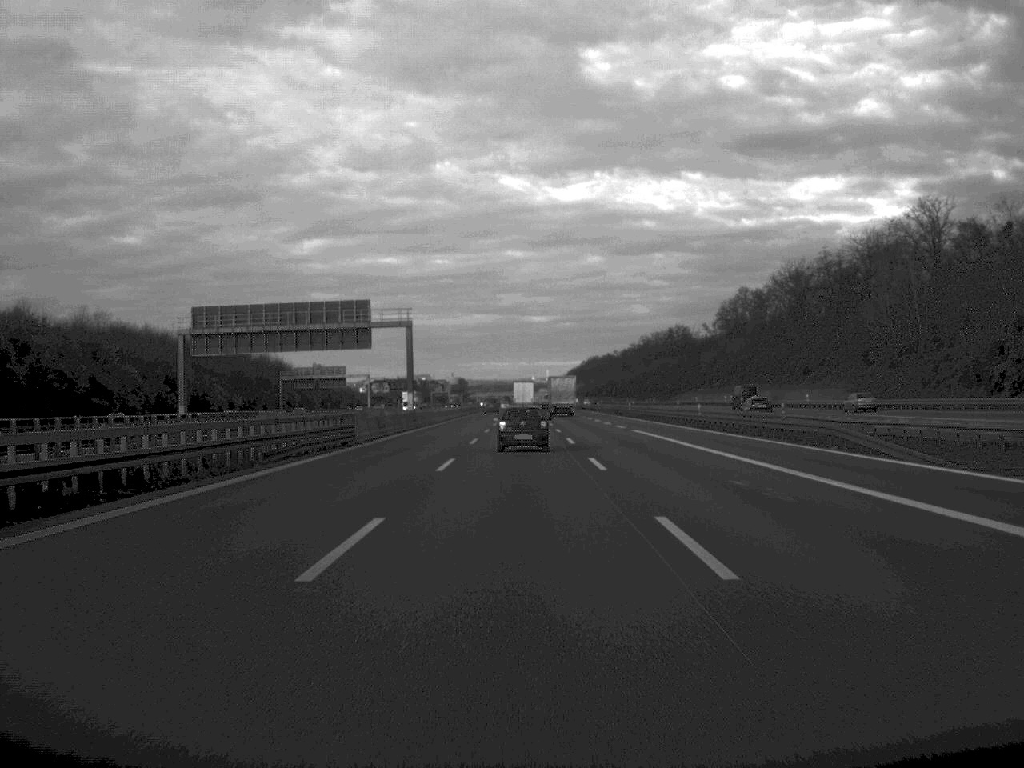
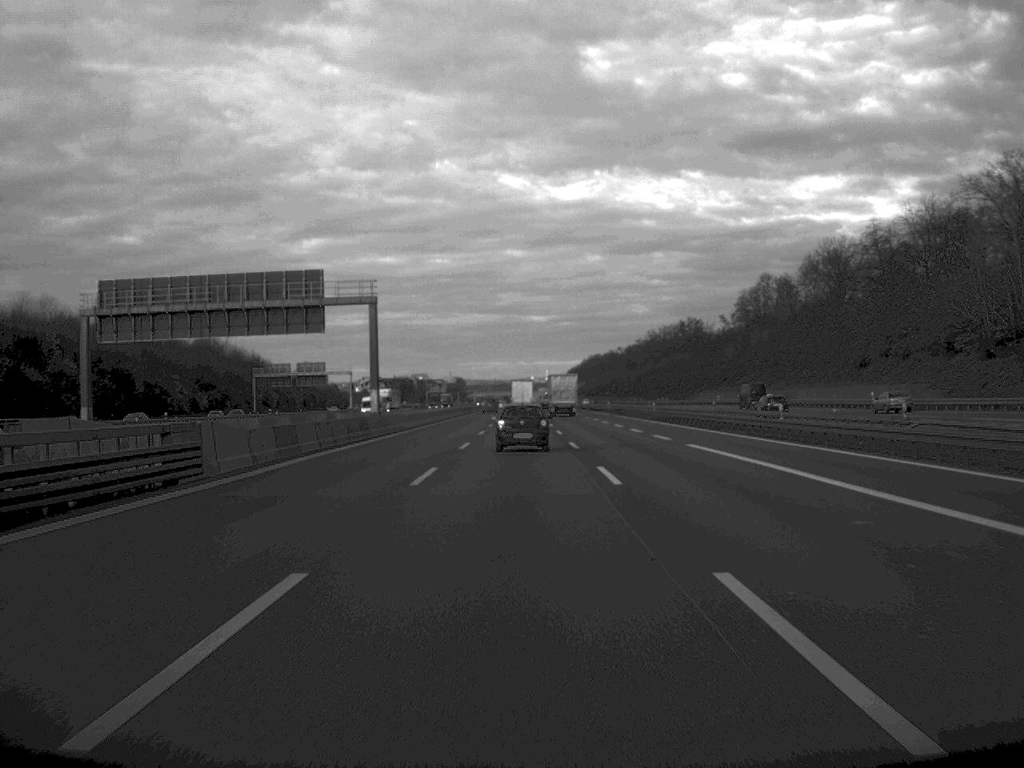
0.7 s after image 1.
(0.0, +22.8) m; 0°
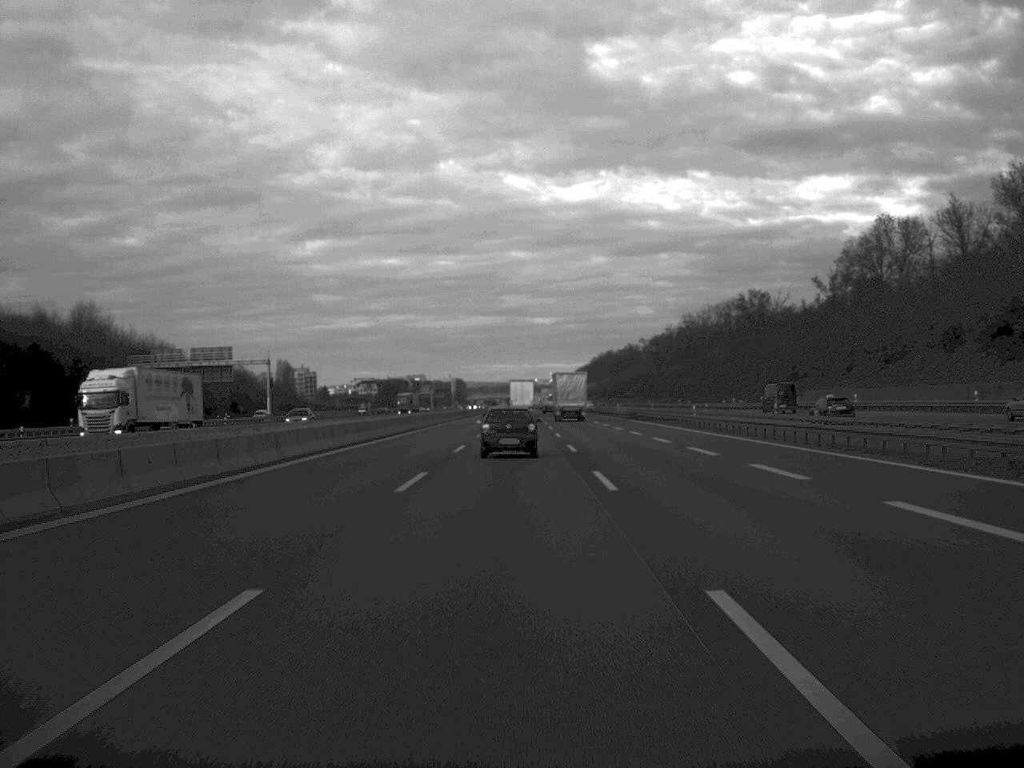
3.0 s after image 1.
(0.0, +72.9) m; 0°
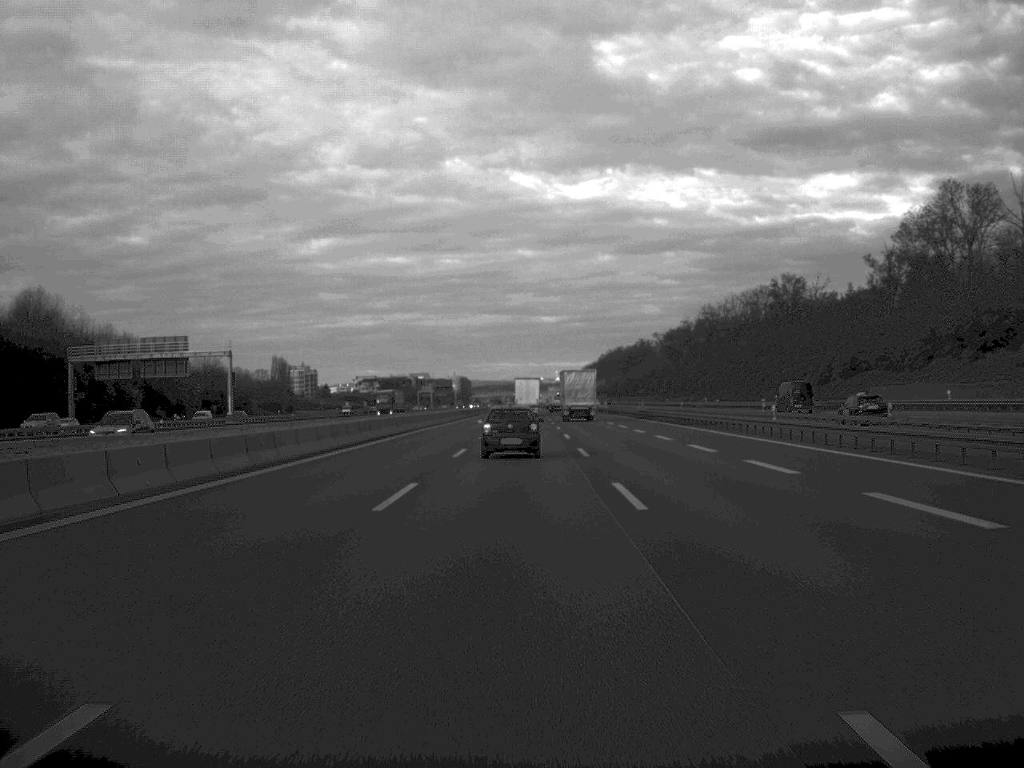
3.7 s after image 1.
(-0.1, +22.3) m; 0°
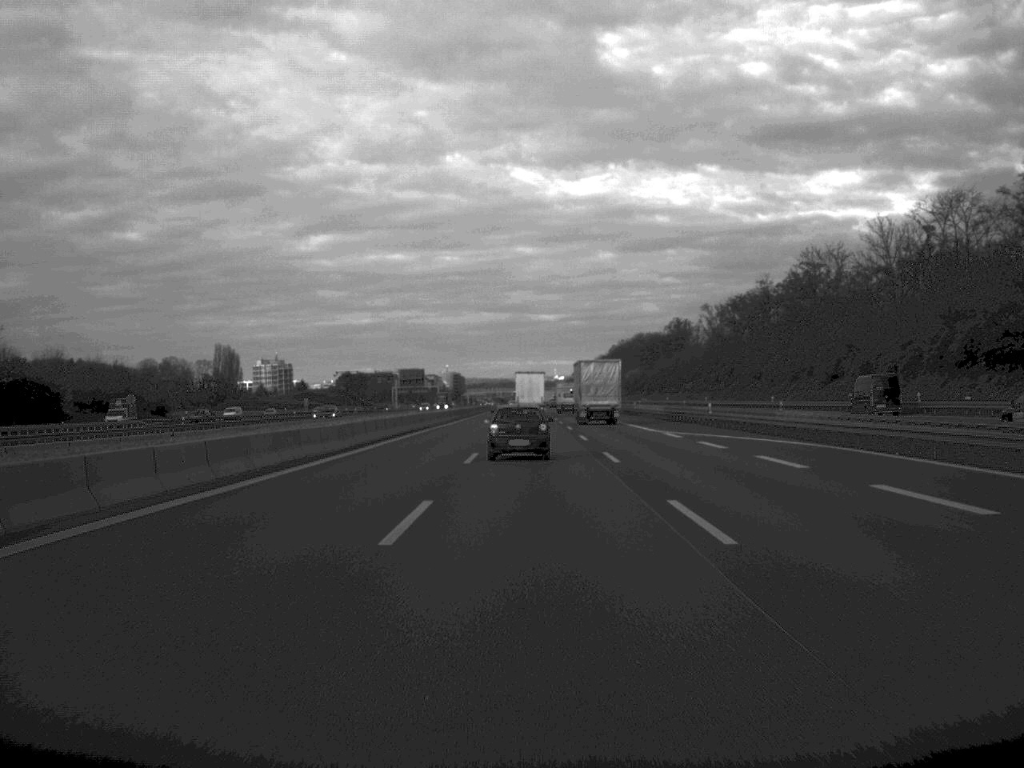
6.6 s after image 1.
(-0.2, +93.4) m; 0°
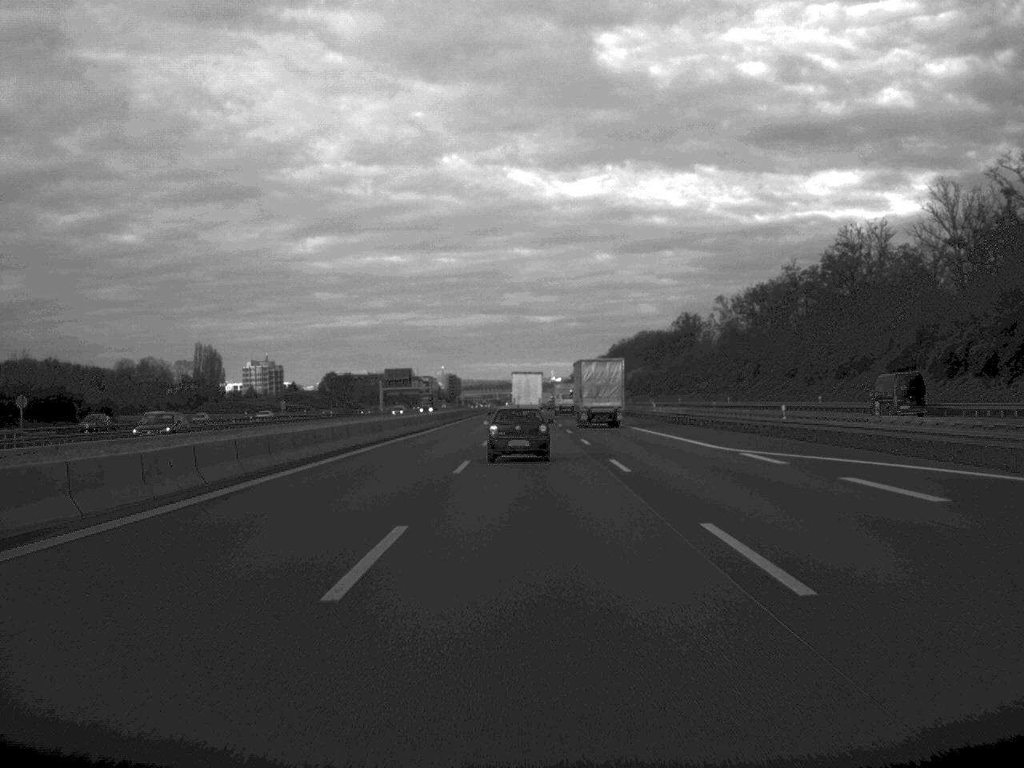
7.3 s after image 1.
(0.0, +21.9) m; 0°
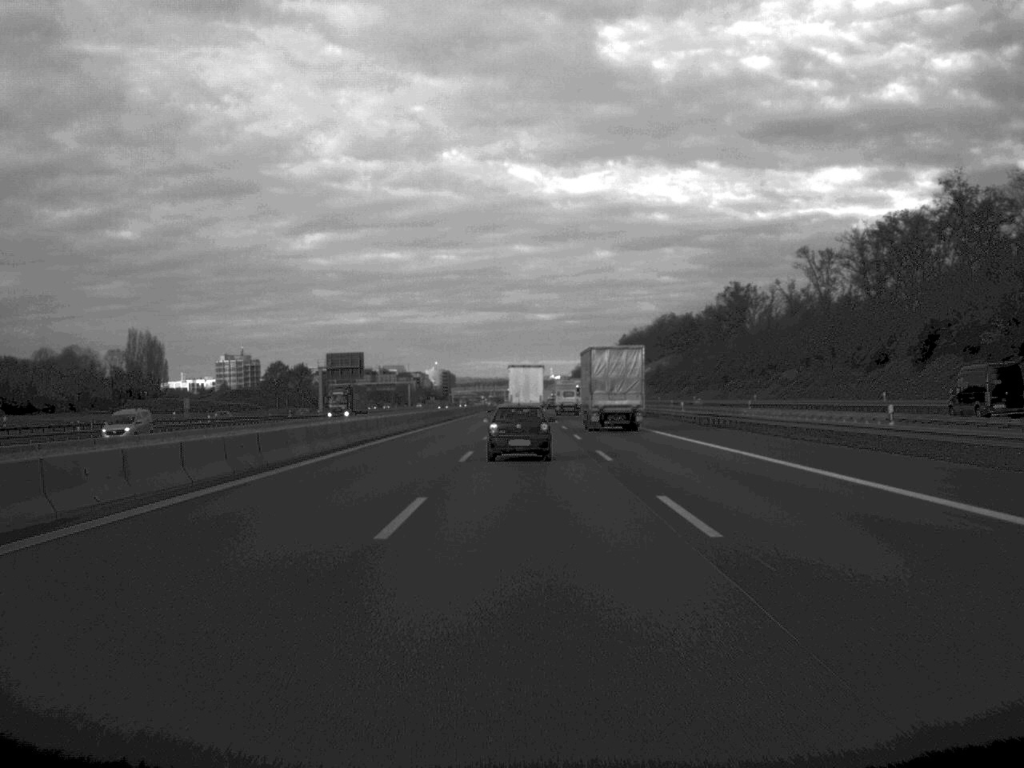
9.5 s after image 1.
(0.0, +67.2) m; 0°
